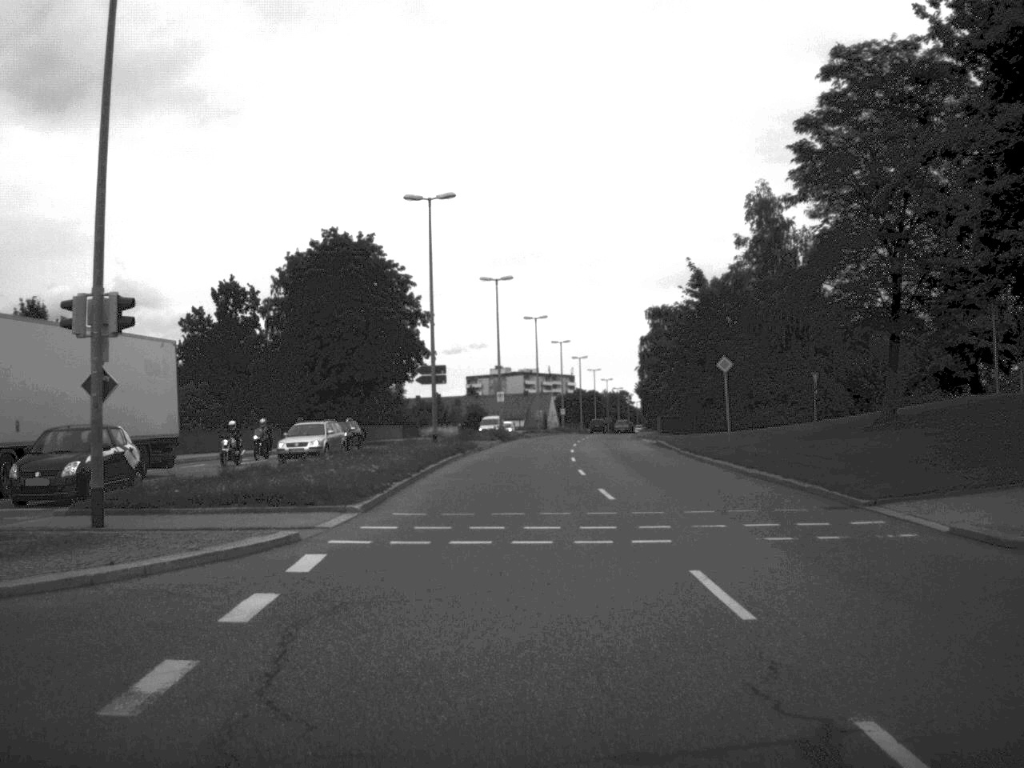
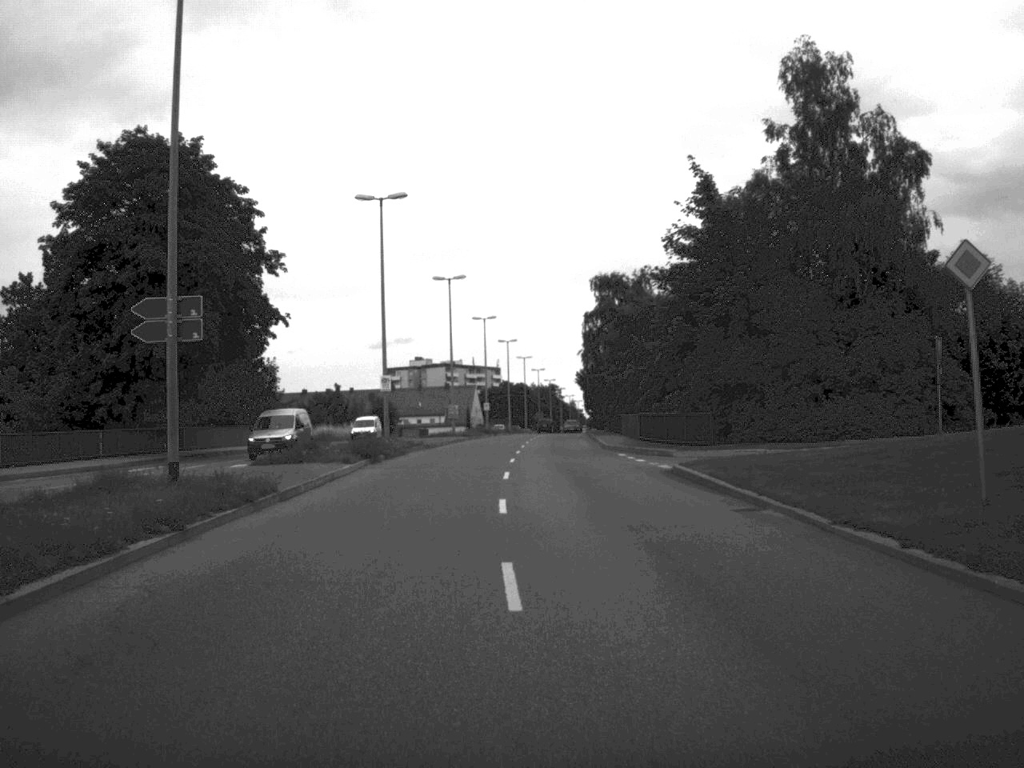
(+0.9, +29.8) m; +3°
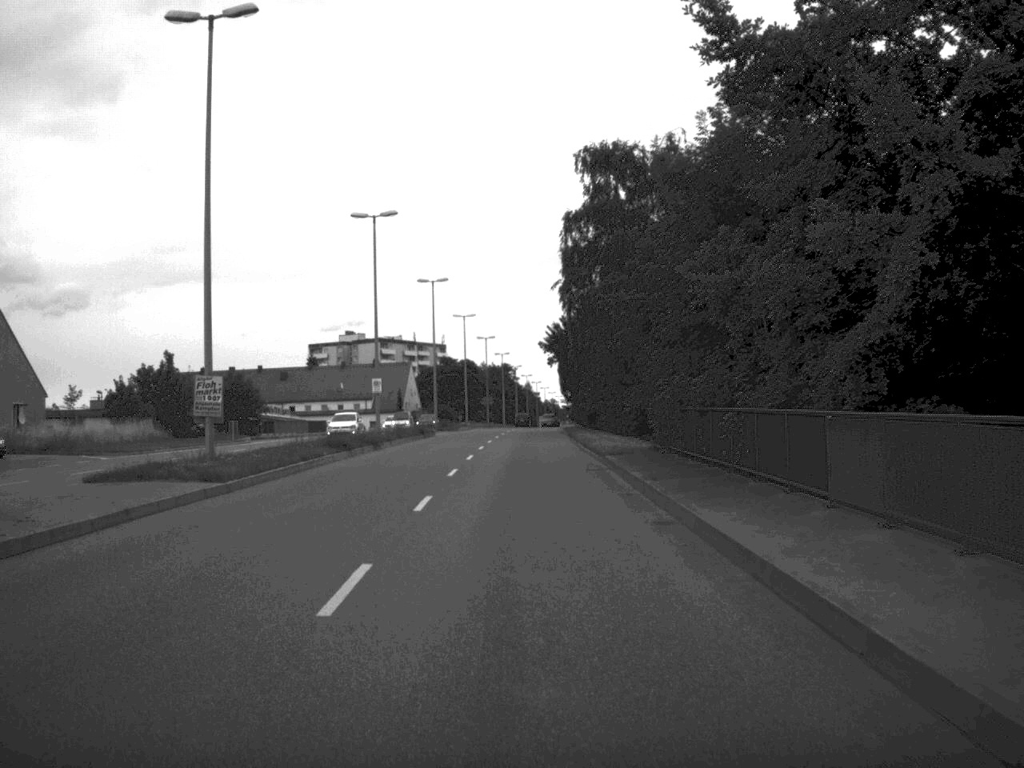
(+1.0, +53.5) m; +2°
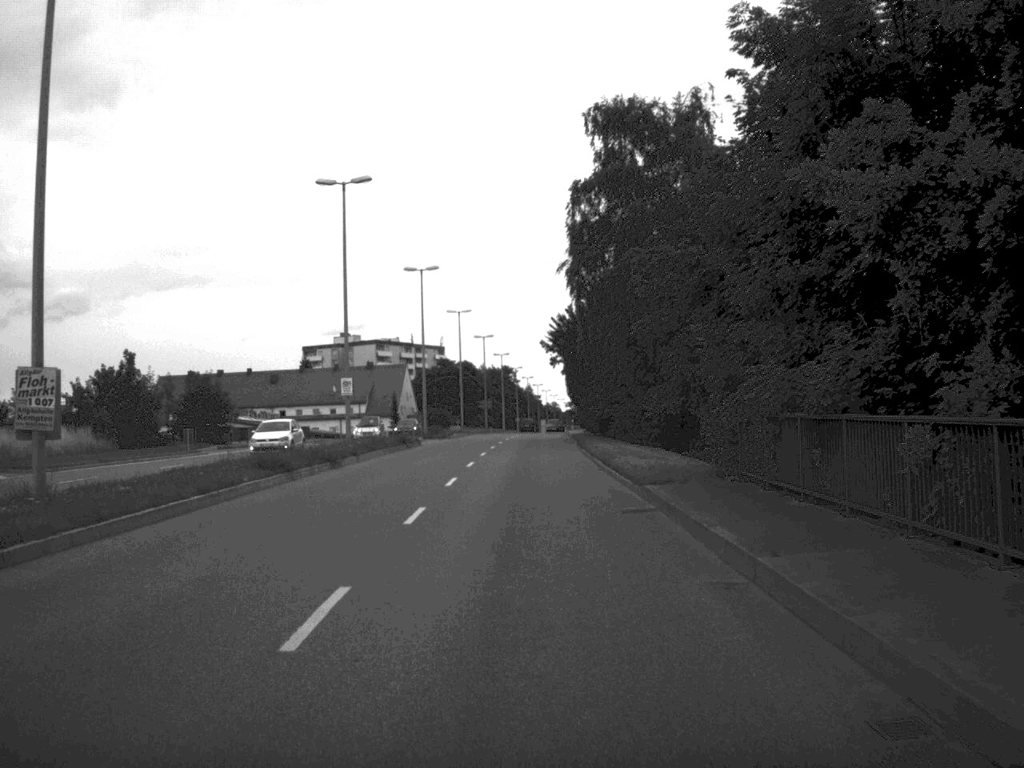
(0.0, +9.9) m; 0°
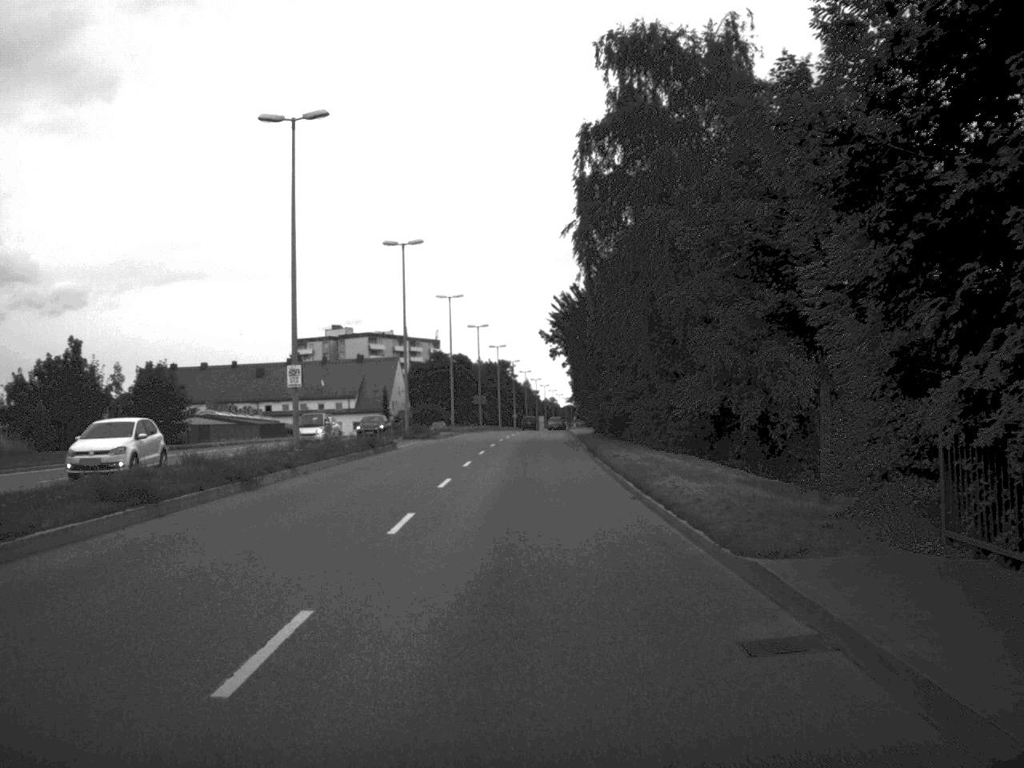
(0.0, +10.2) m; 0°
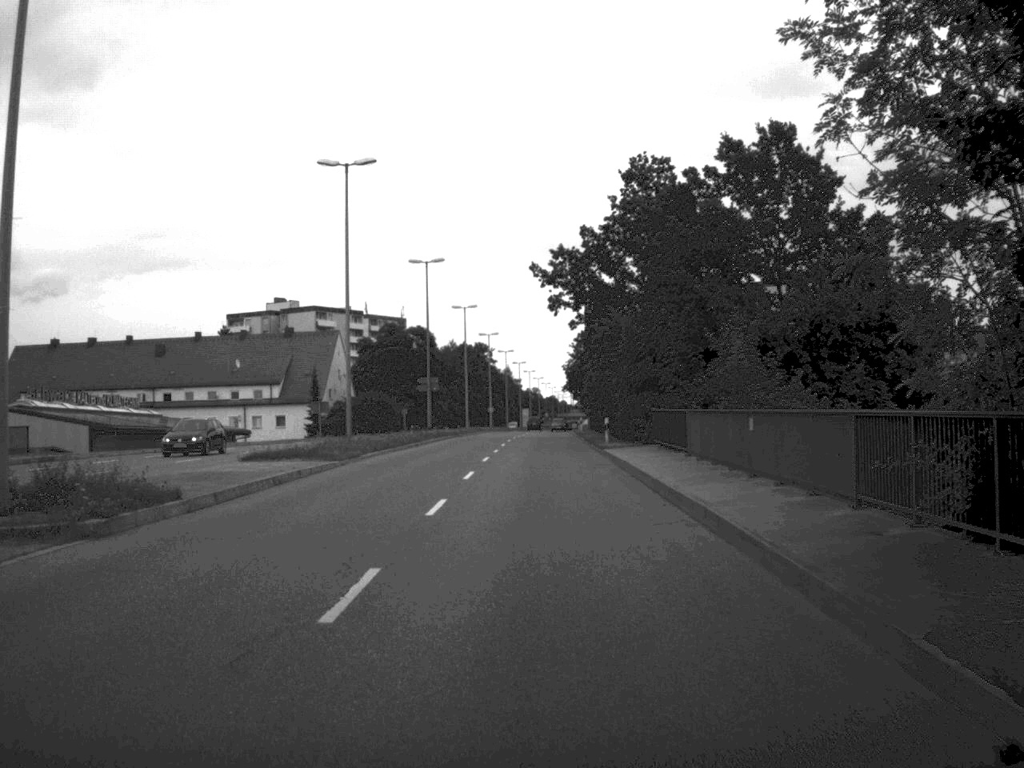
(0.0, +50.6) m; +1°
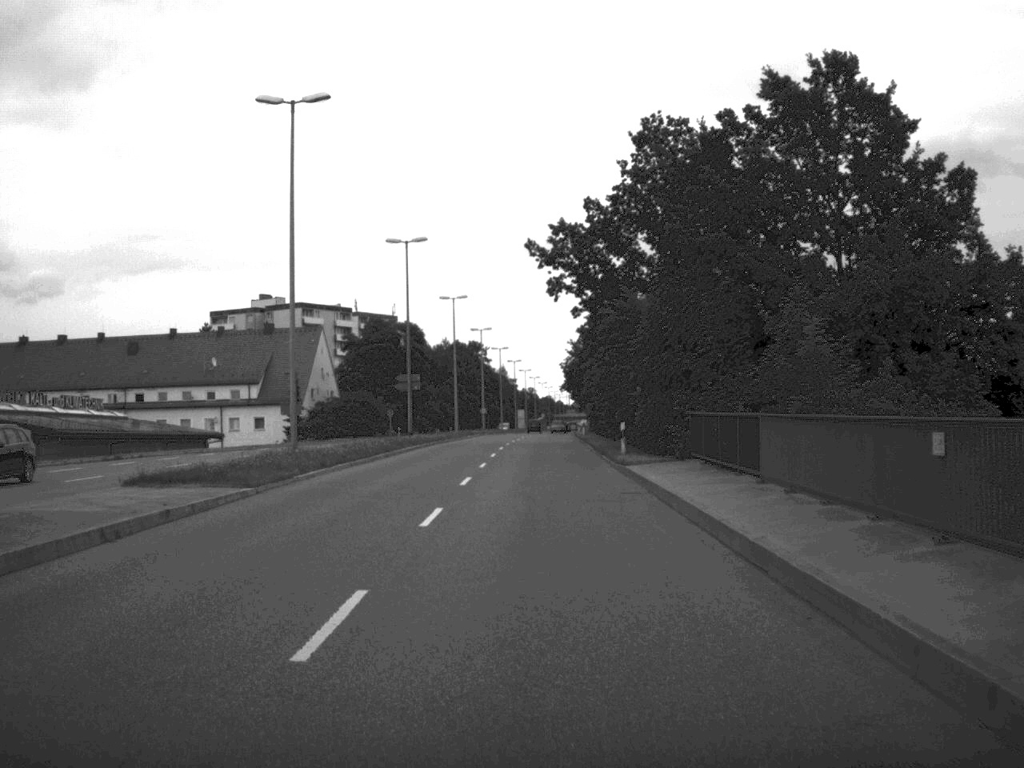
(0.0, +9.9) m; 0°
